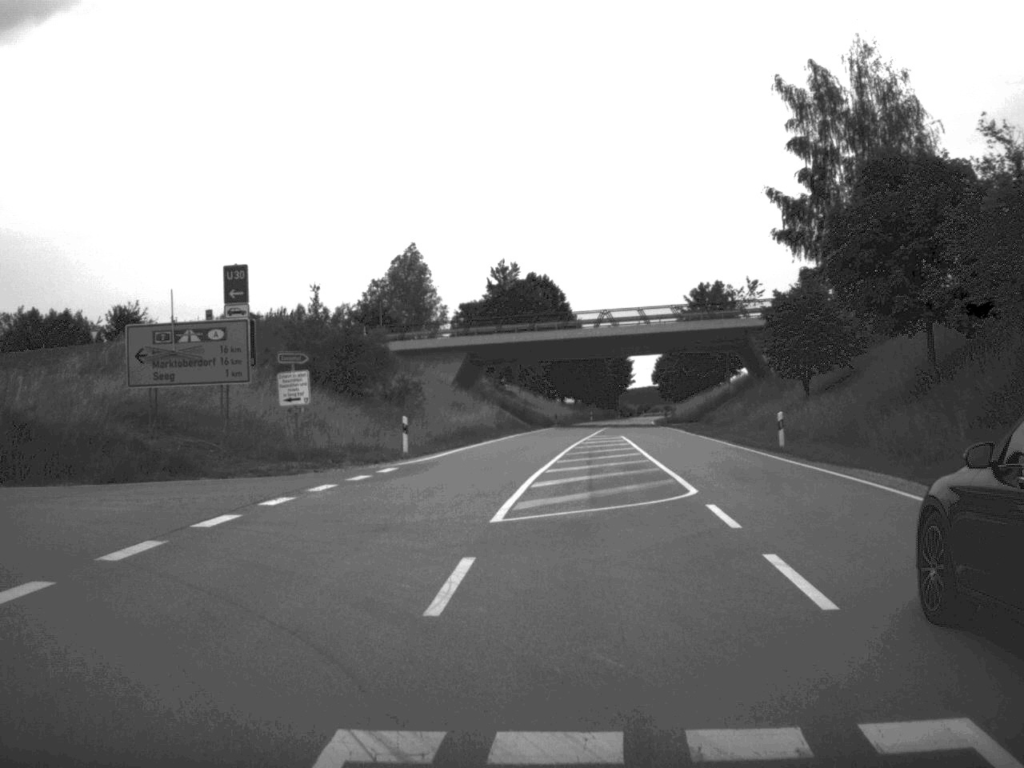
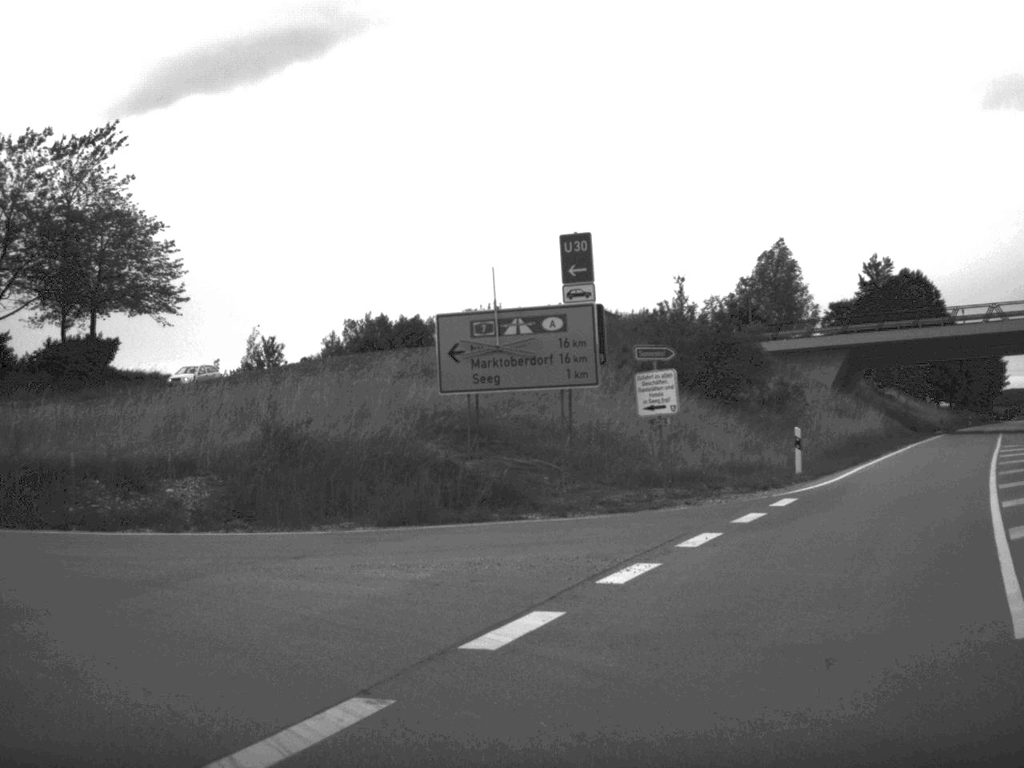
(-0.8, +7.0) m; -17°
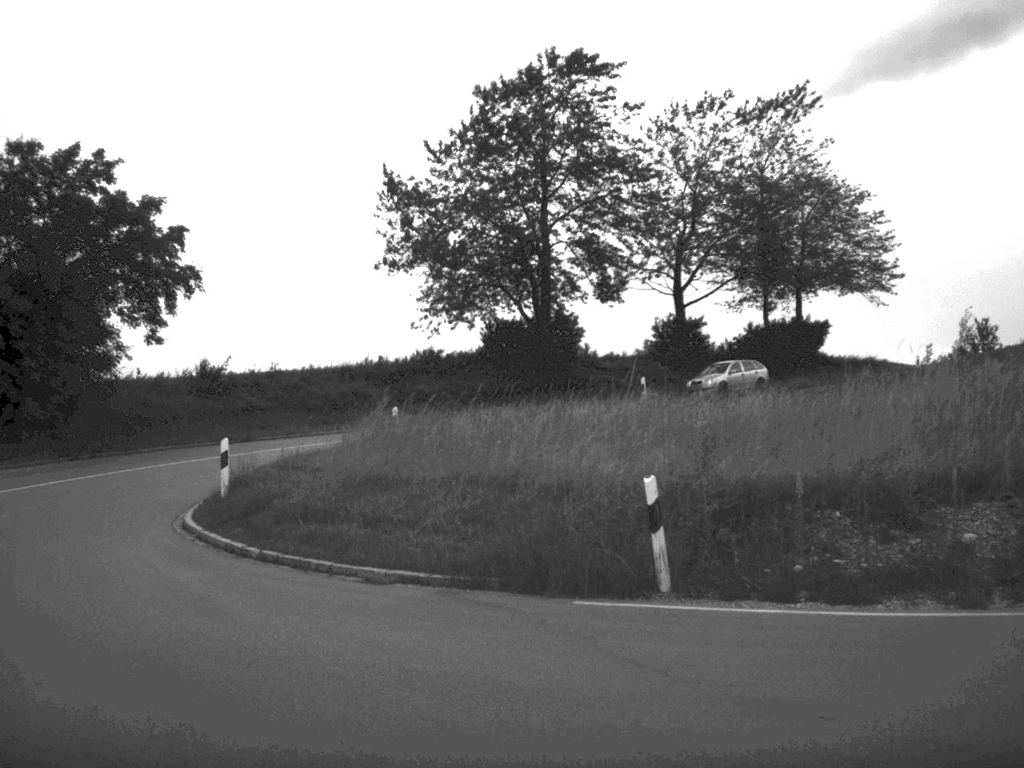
(-1.9, +7.0) m; -32°
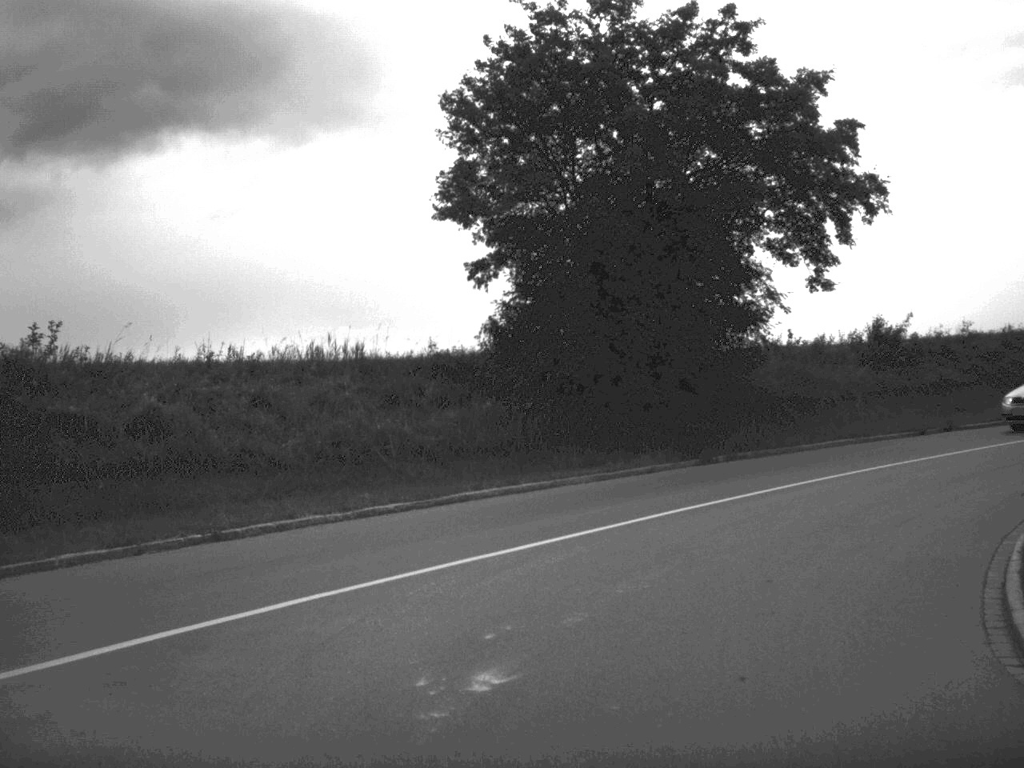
(-3.6, +10.7) m; -27°
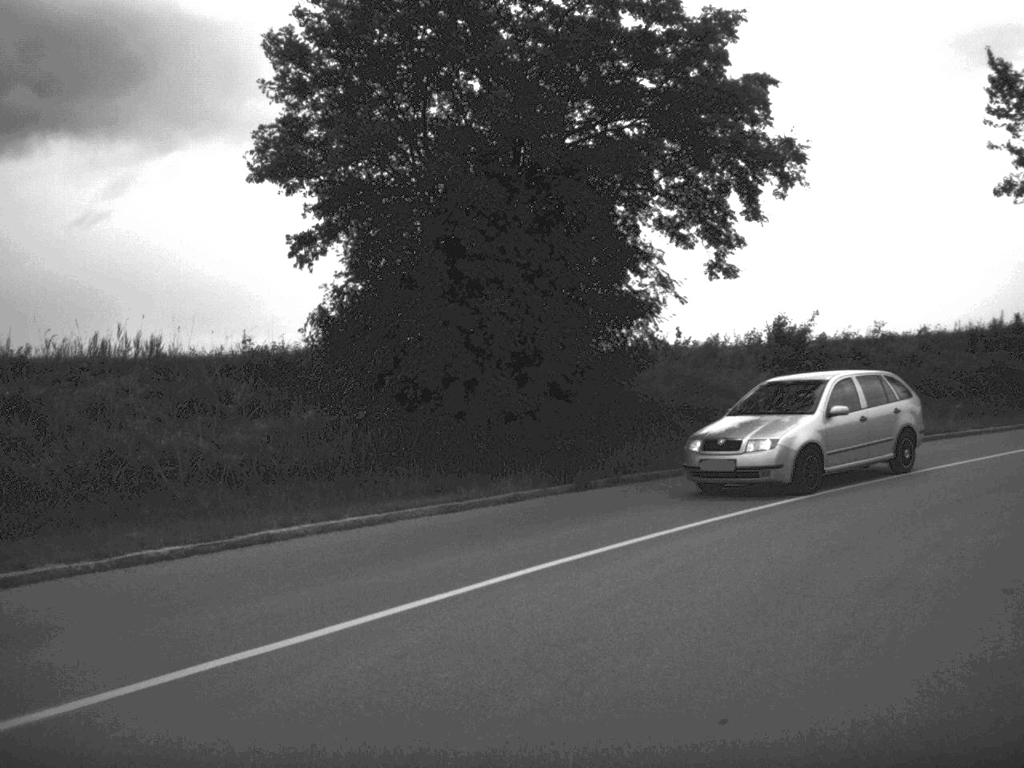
(+0.2, +4.3) m; +6°
